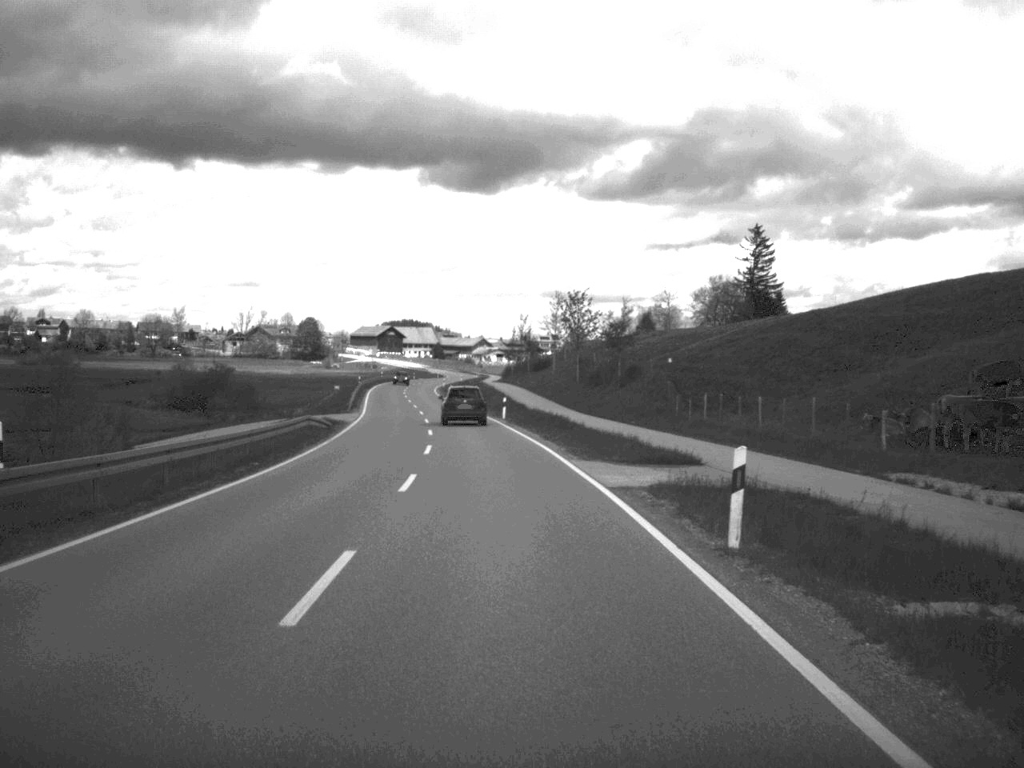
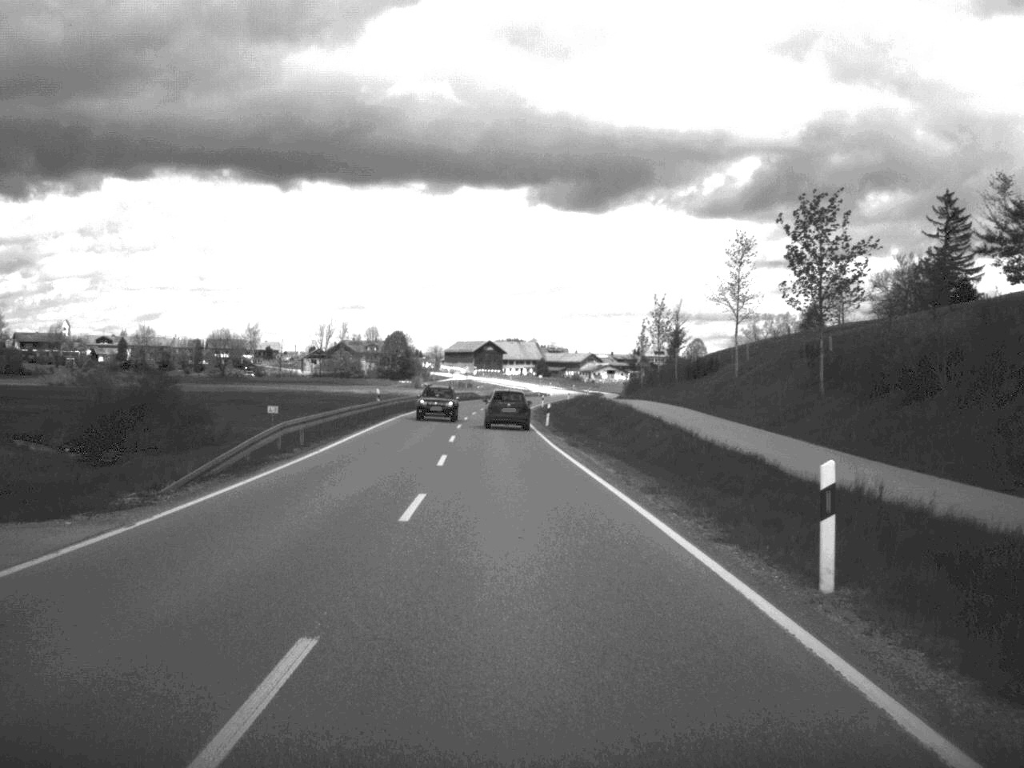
(-2.6, +51.4) m; -5°
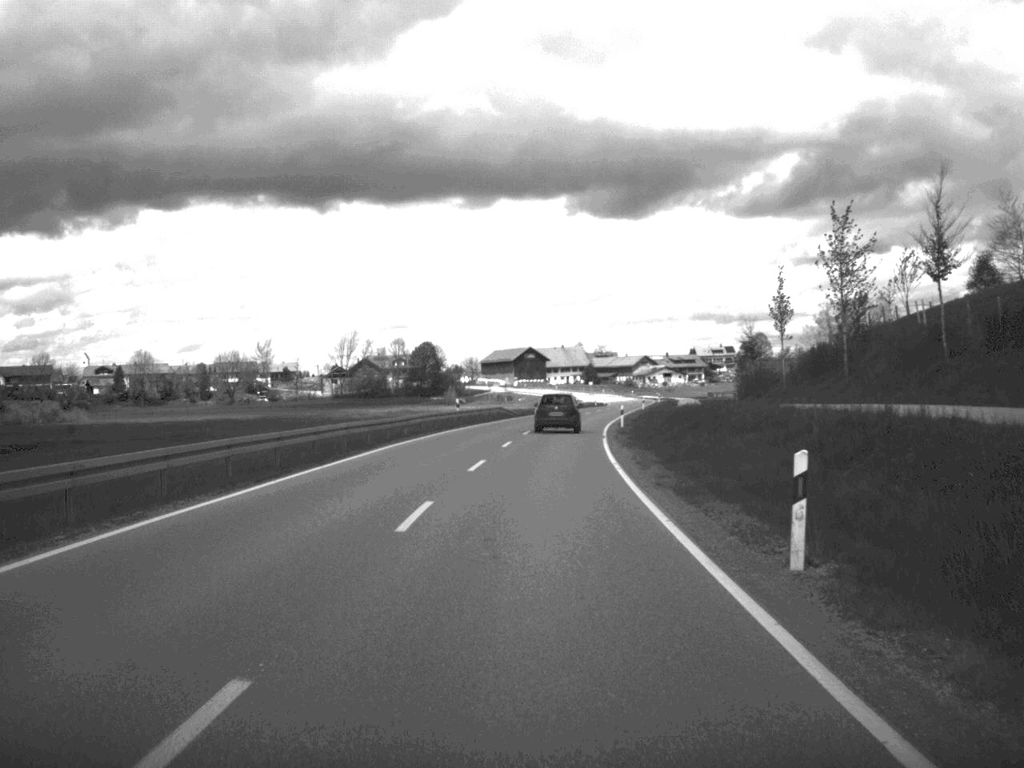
(-1.1, +47.9) m; -2°
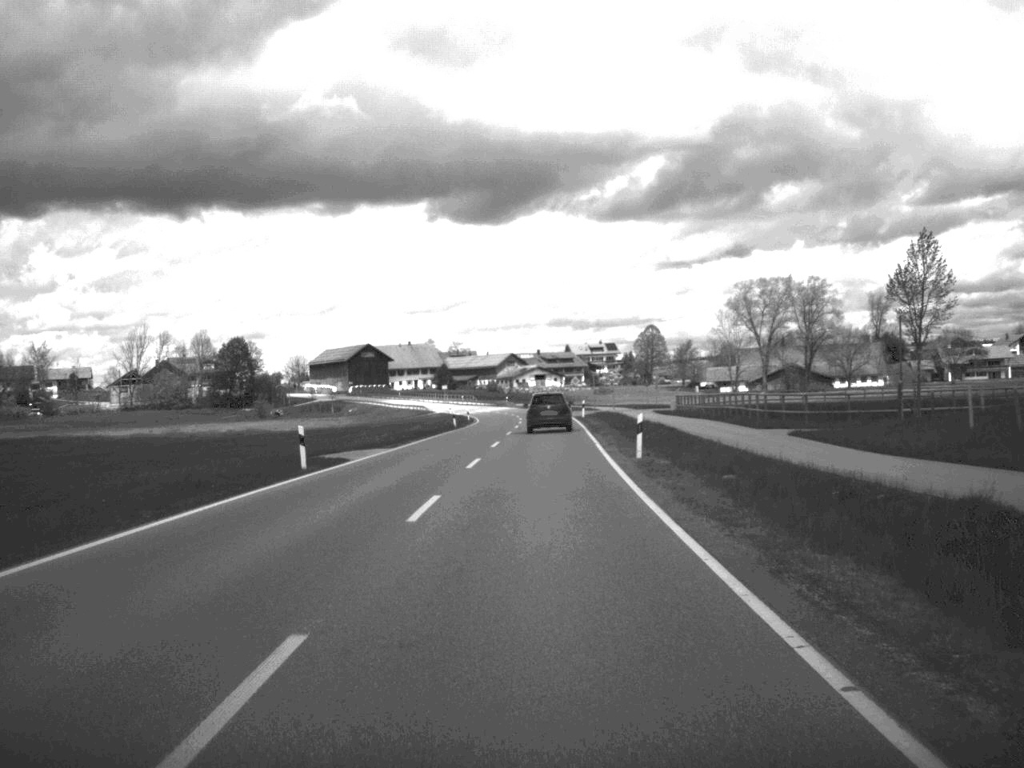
(+3.9, +80.0) m; +6°
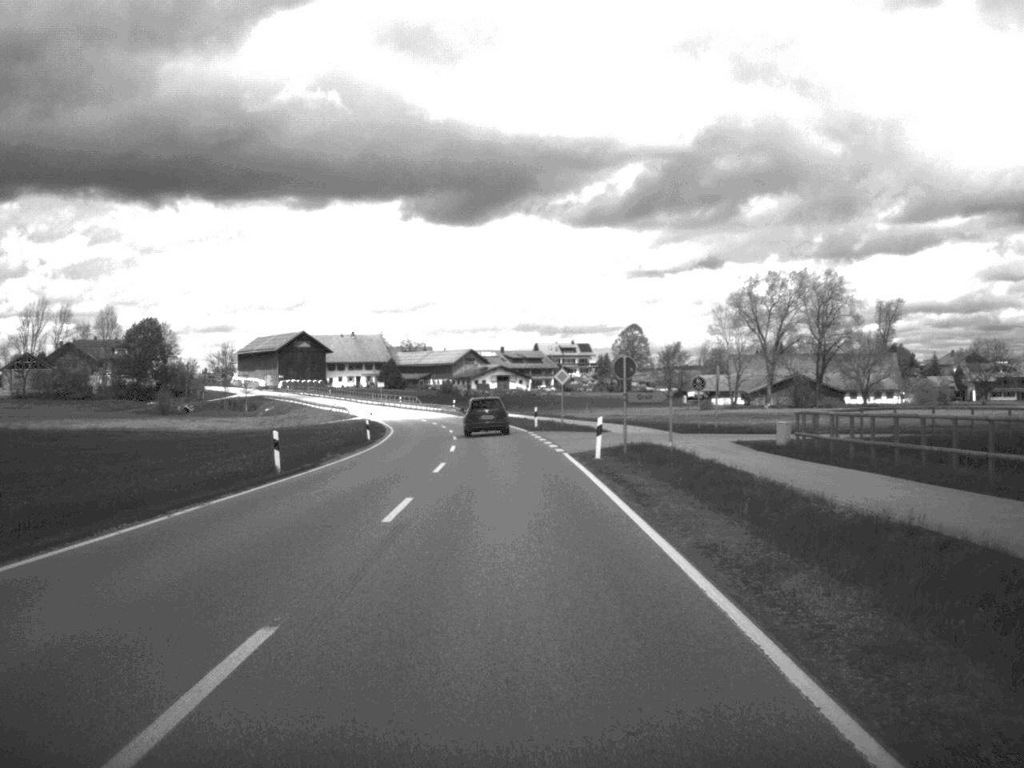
(+0.7, +46.2) m; +1°
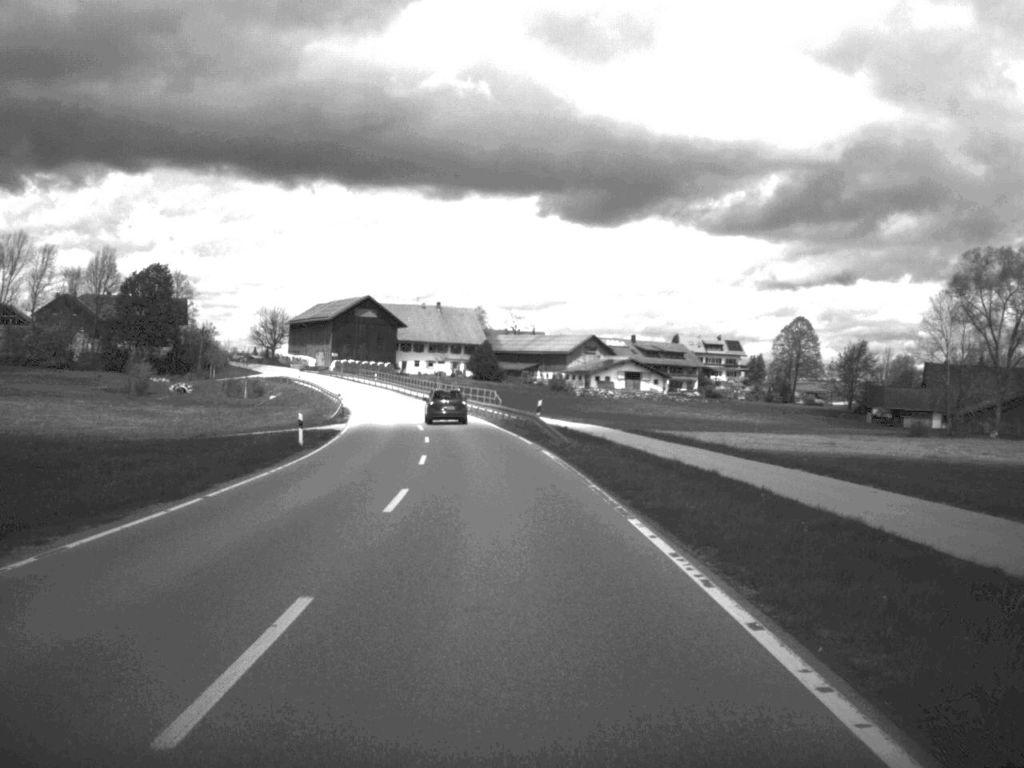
(-2.7, +69.1) m; -6°
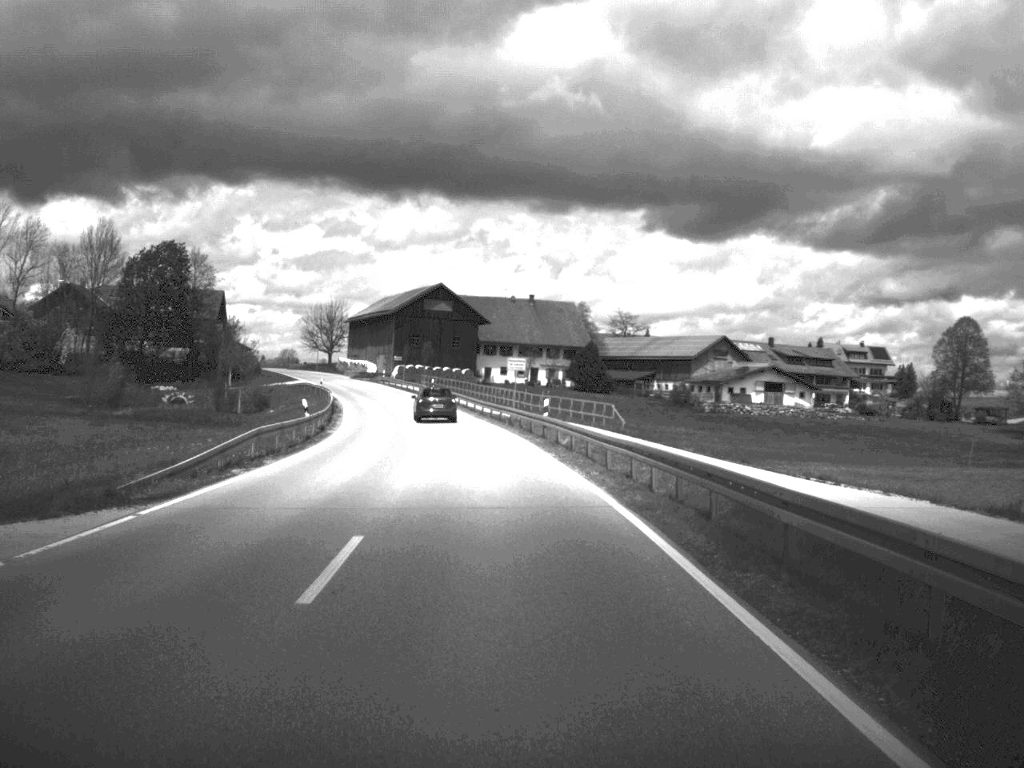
(-1.8, +42.8) m; -5°
